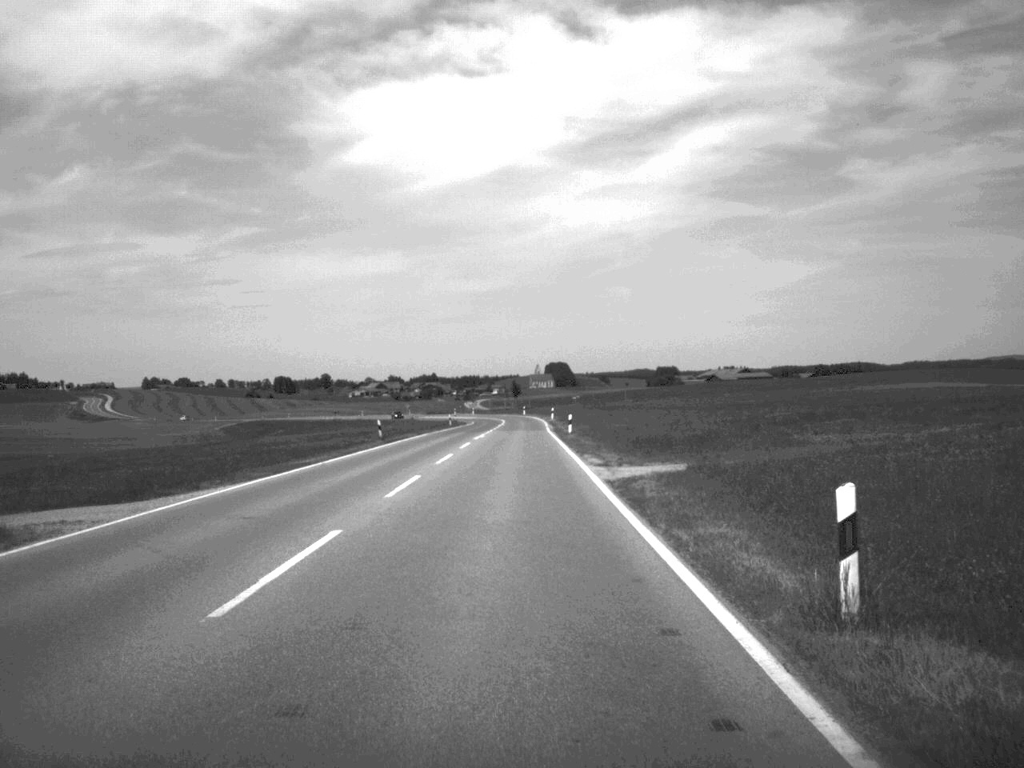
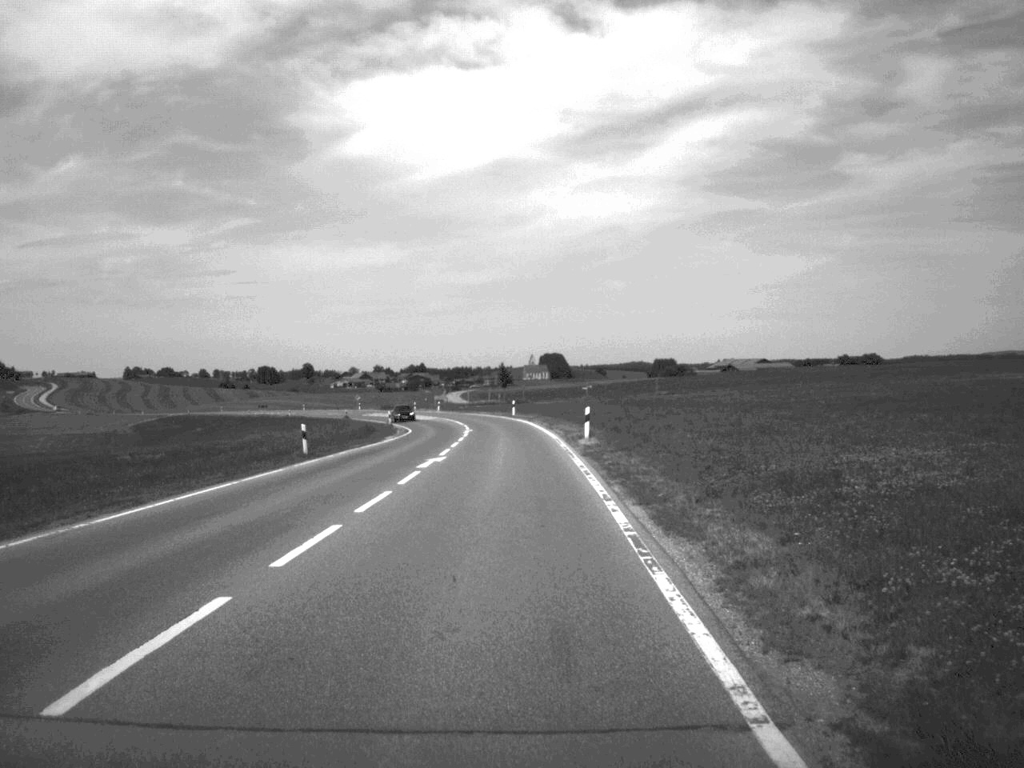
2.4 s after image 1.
(+0.1, +69.7) m; 0°
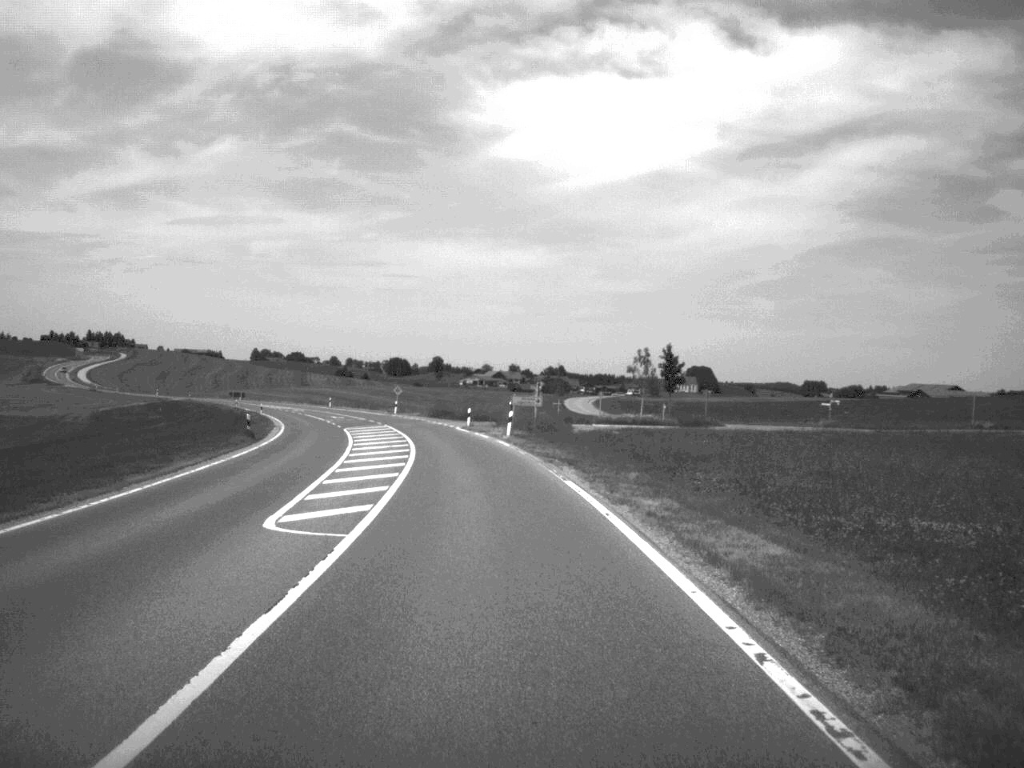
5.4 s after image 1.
(-3.4, +89.5) m; -7°
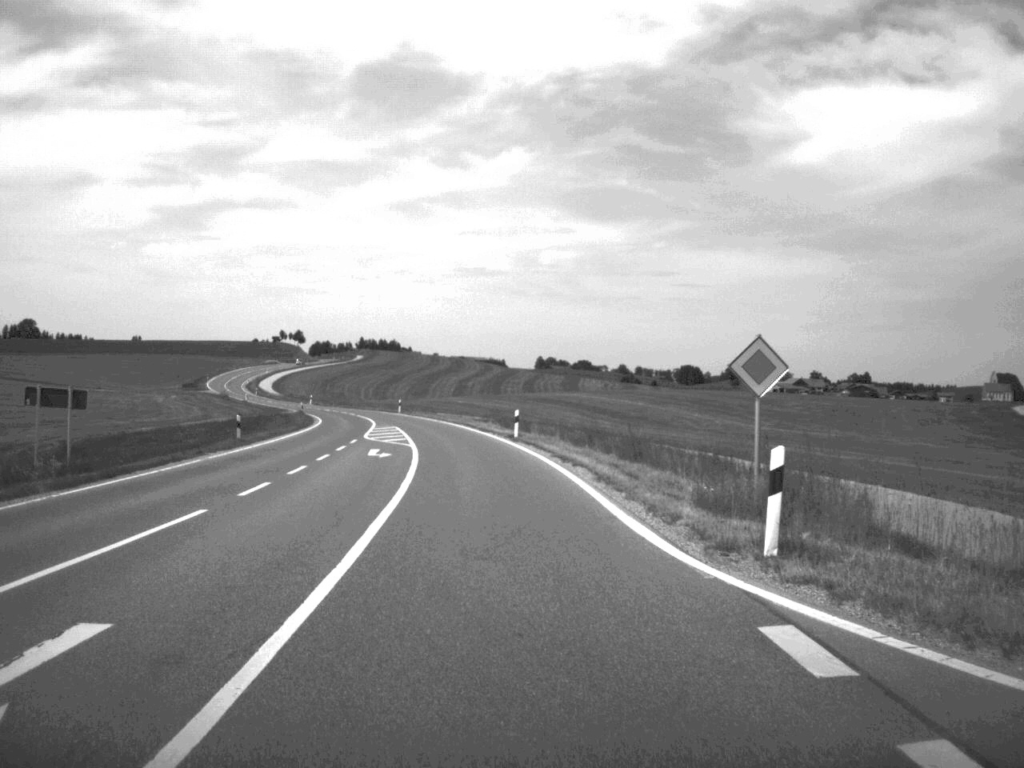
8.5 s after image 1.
(-10.0, +89.0) m; -13°
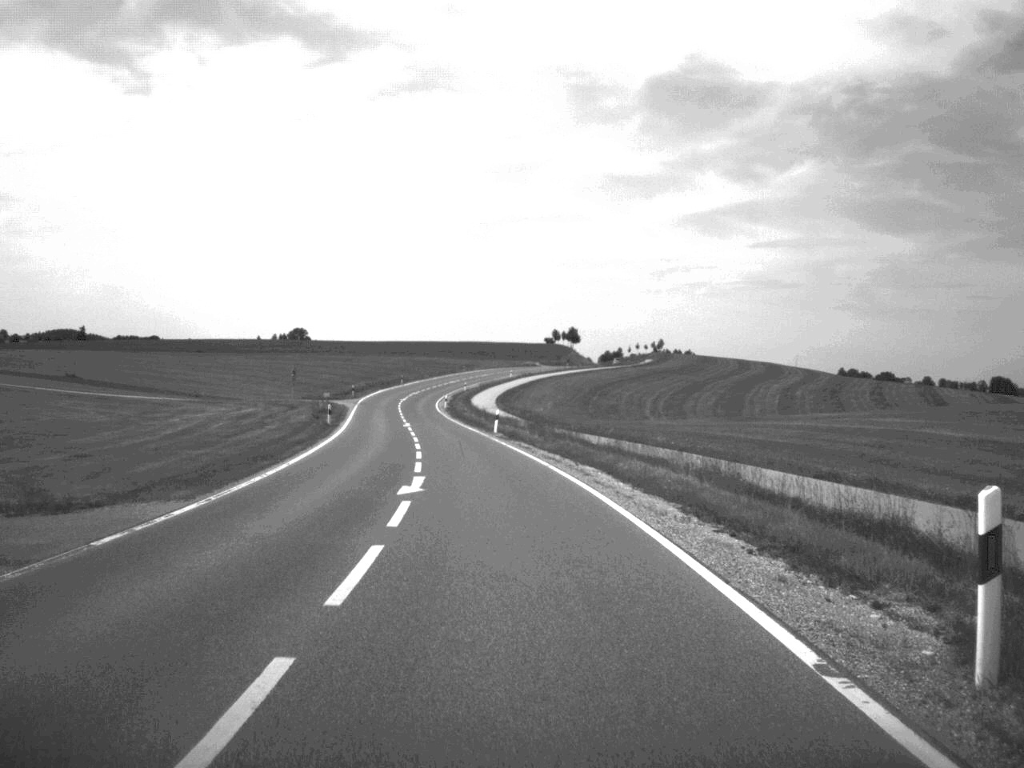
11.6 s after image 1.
(-10.6, +91.6) m; -13°
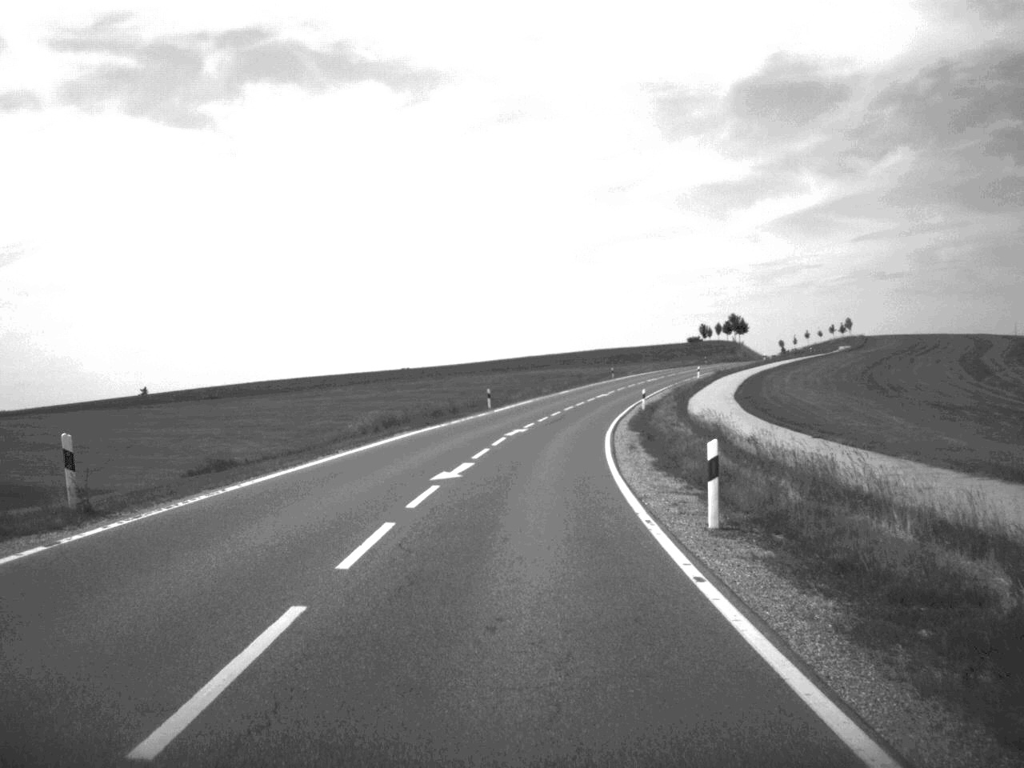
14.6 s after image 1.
(-7.5, +92.7) m; -5°
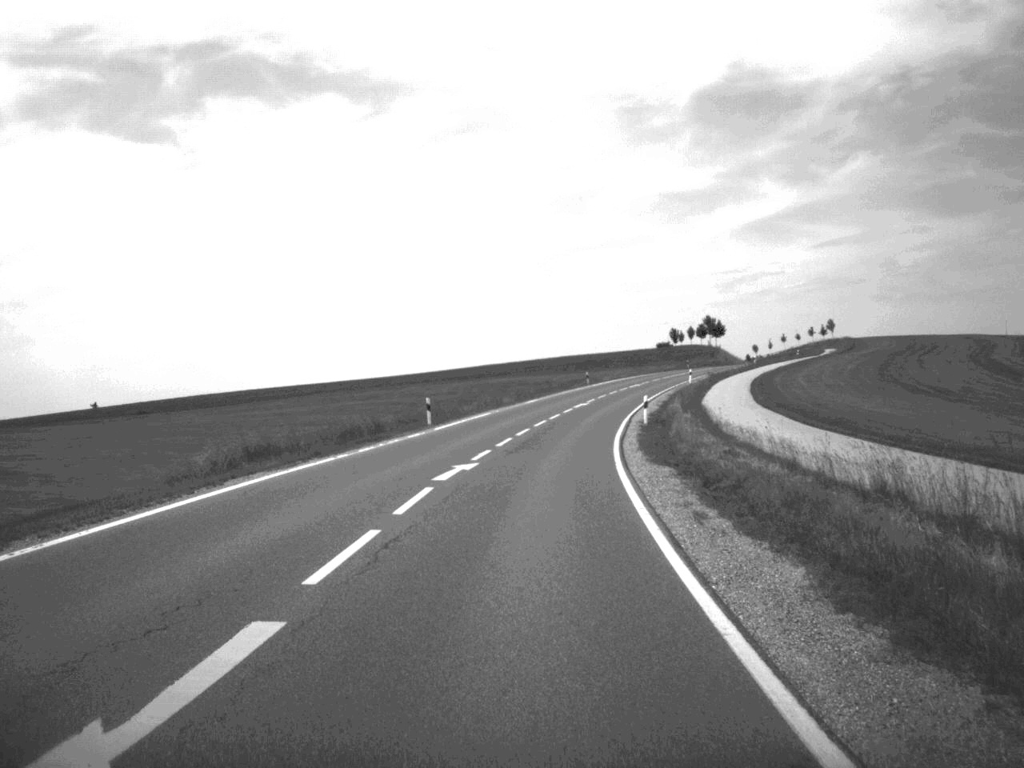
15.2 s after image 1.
(+0.3, +18.7) m; +2°
